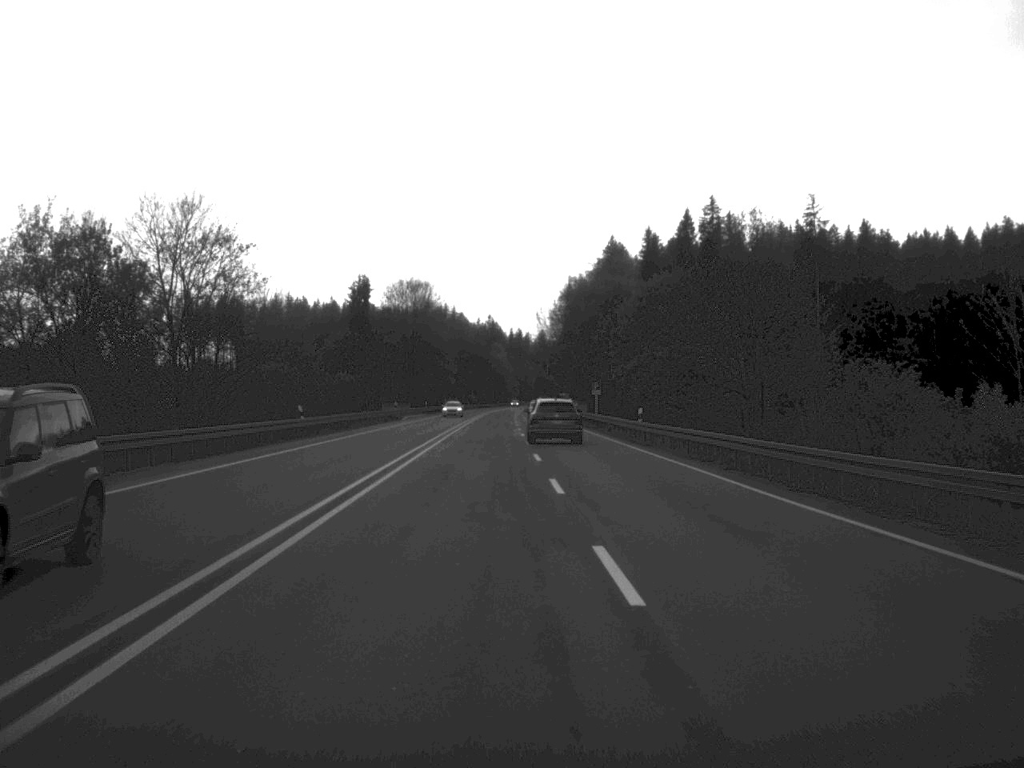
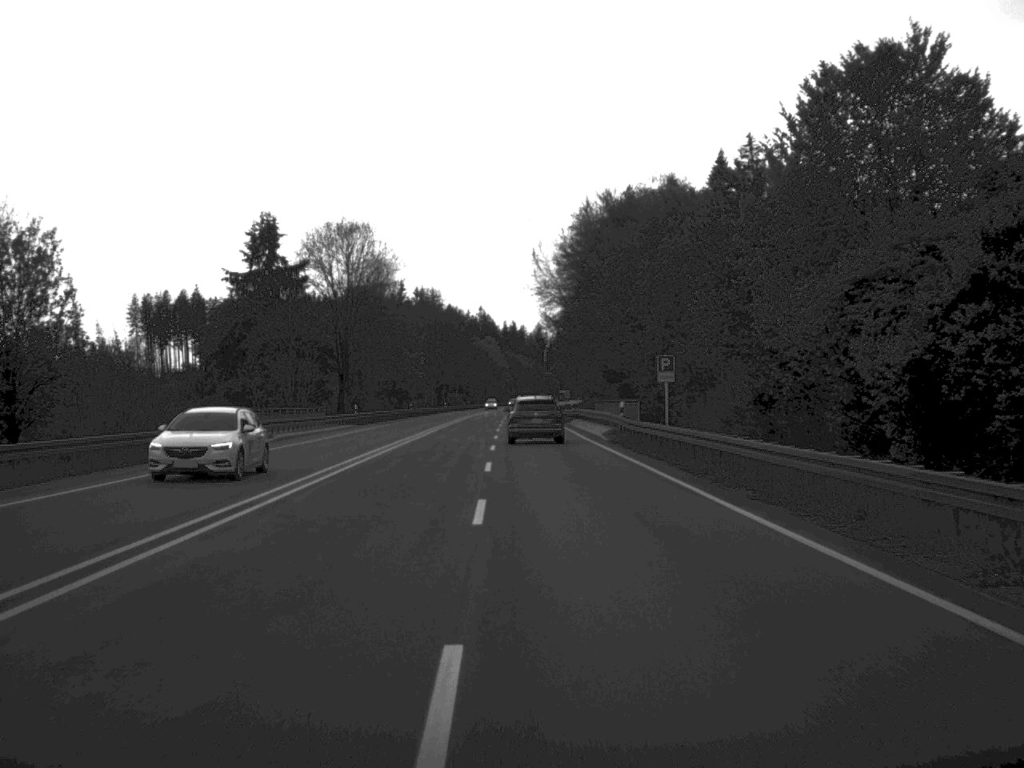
(+0.2, +53.0) m; 0°
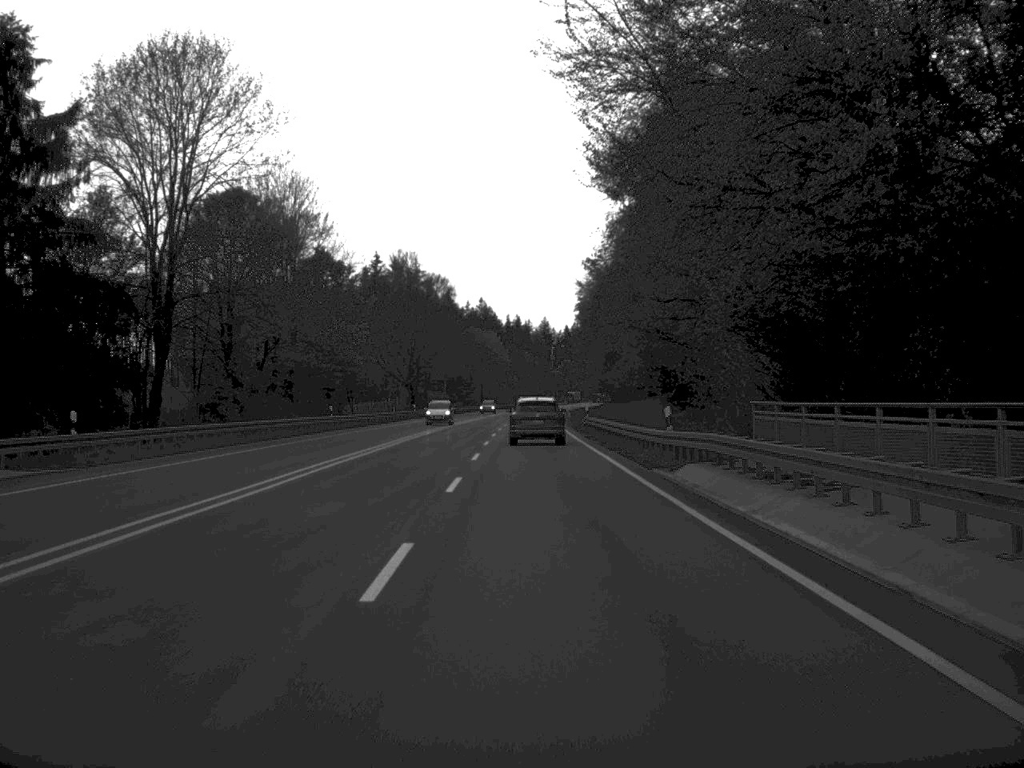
(-0.2, +53.5) m; 0°
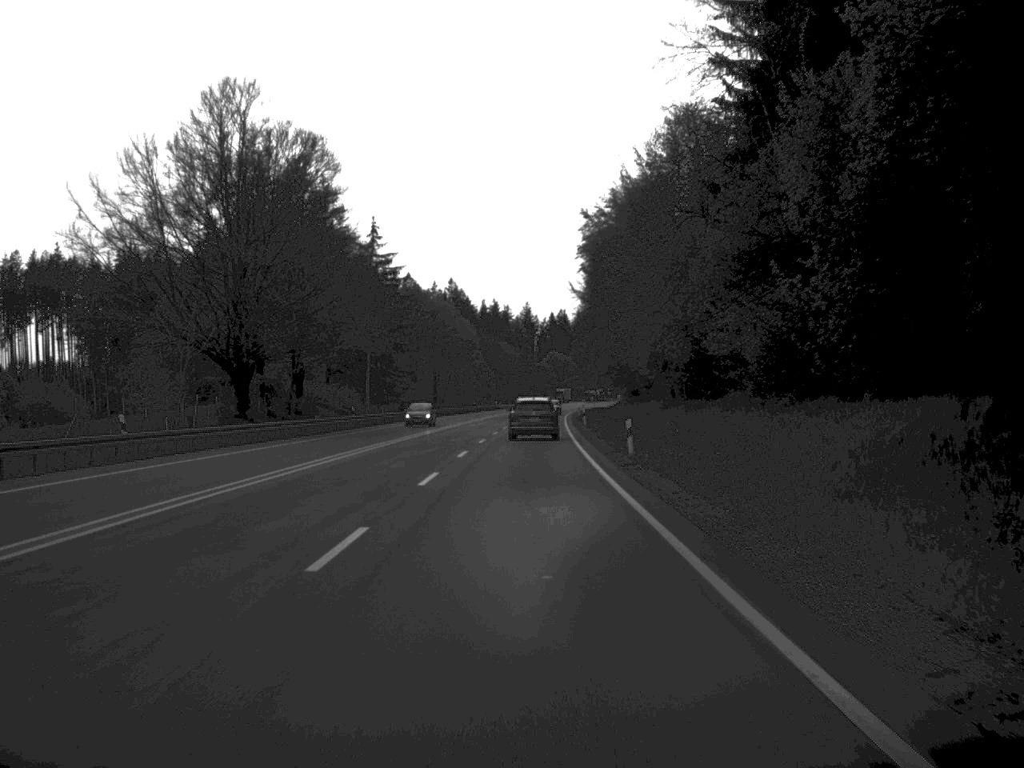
(+0.5, +81.0) m; +1°
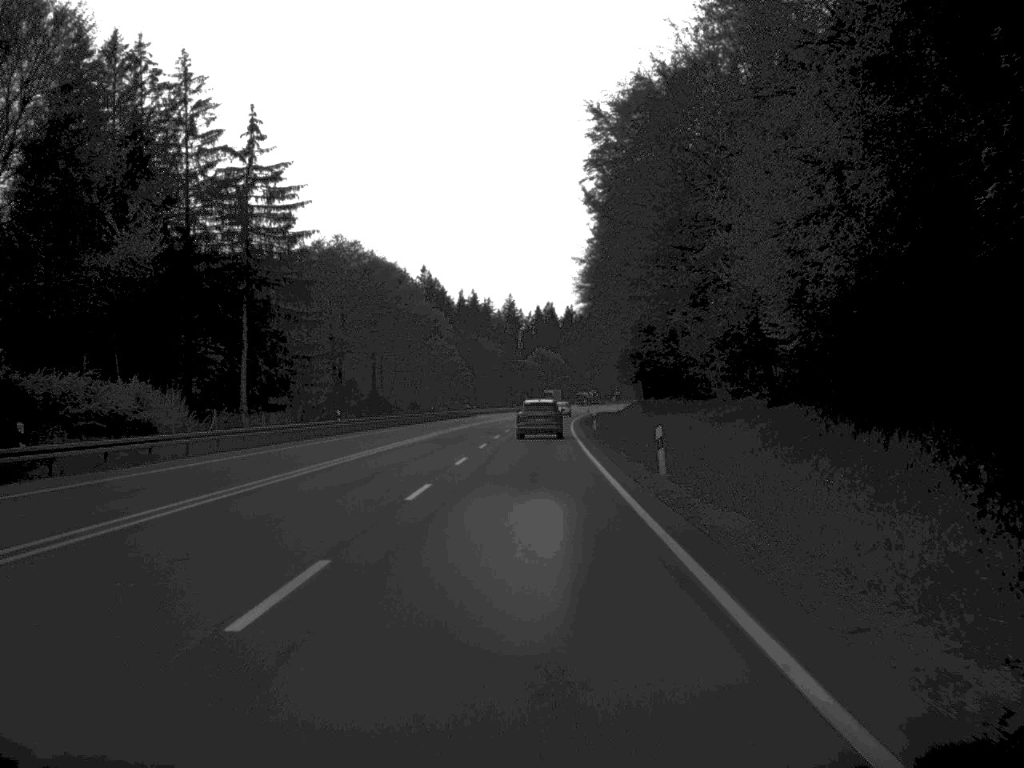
(+0.3, +50.3) m; +1°
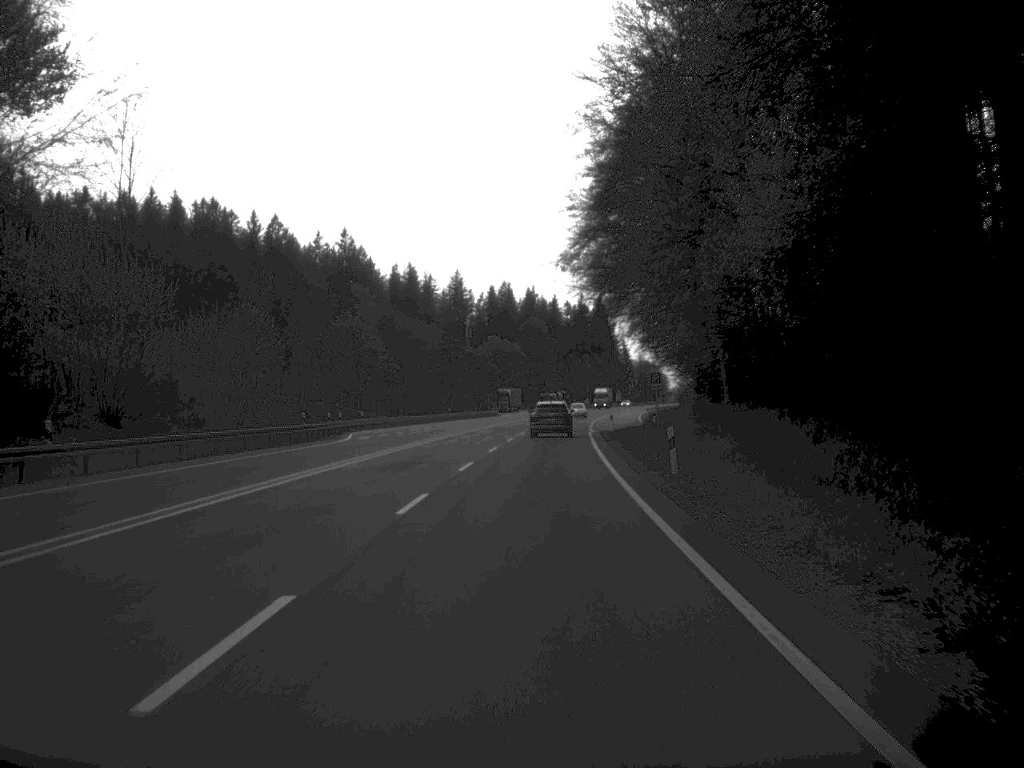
(+1.4, +85.3) m; +2°
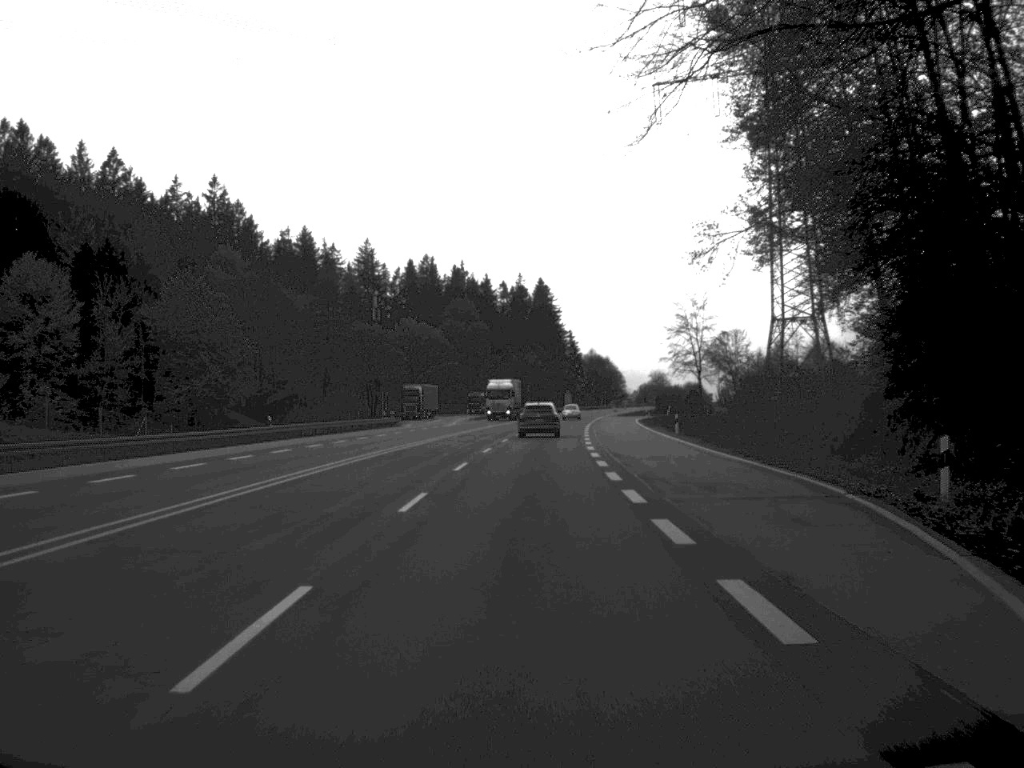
(+1.7, +70.4) m; +3°
